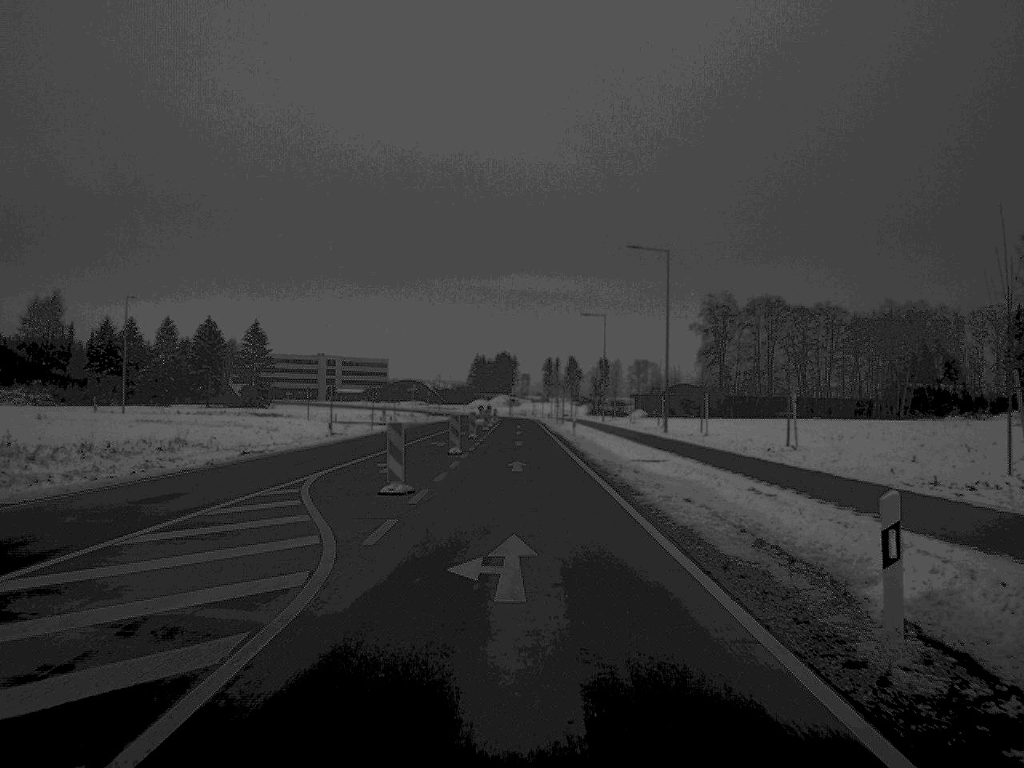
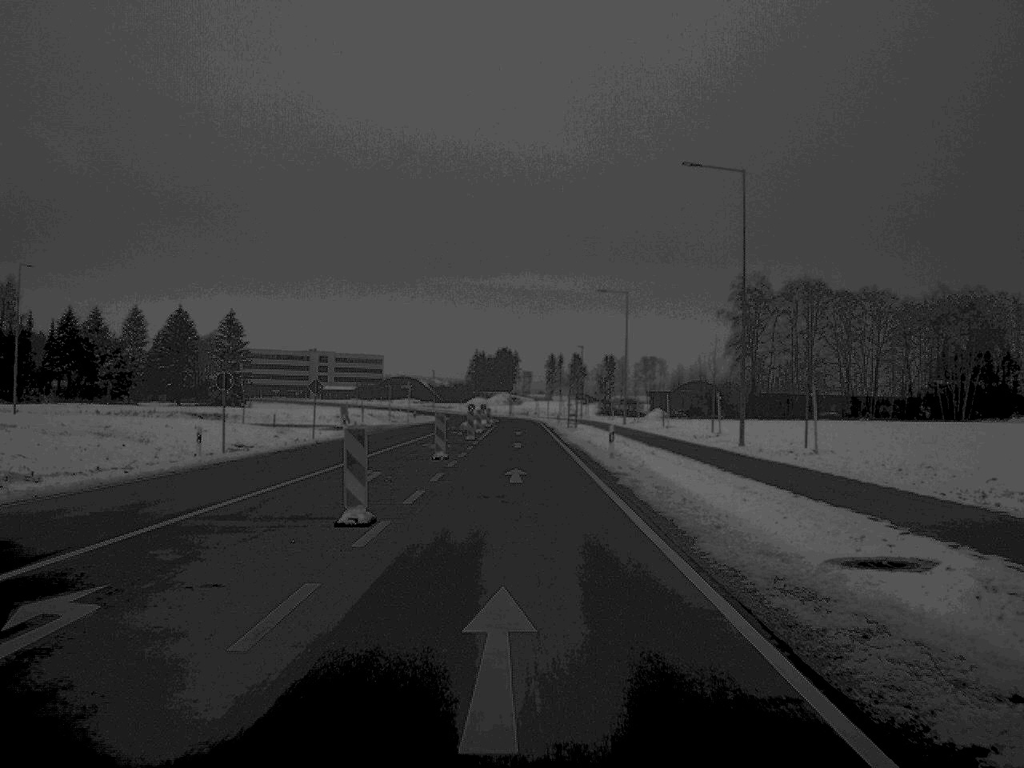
(0.0, +24.2) m; 0°
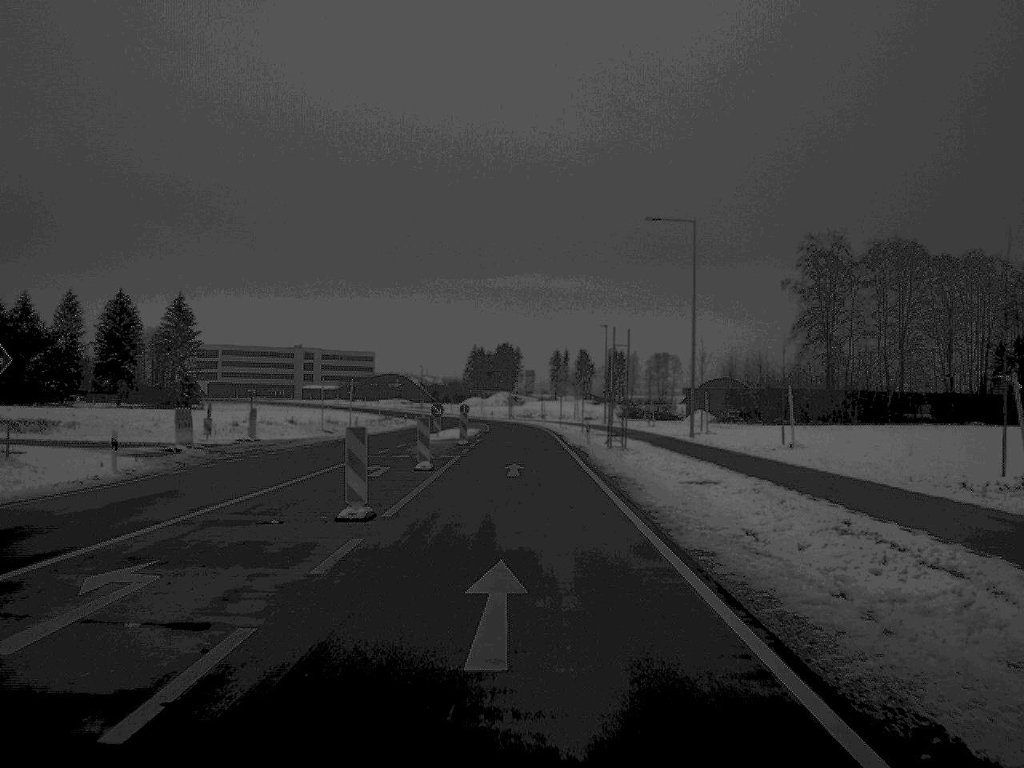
(0.0, +38.2) m; 0°
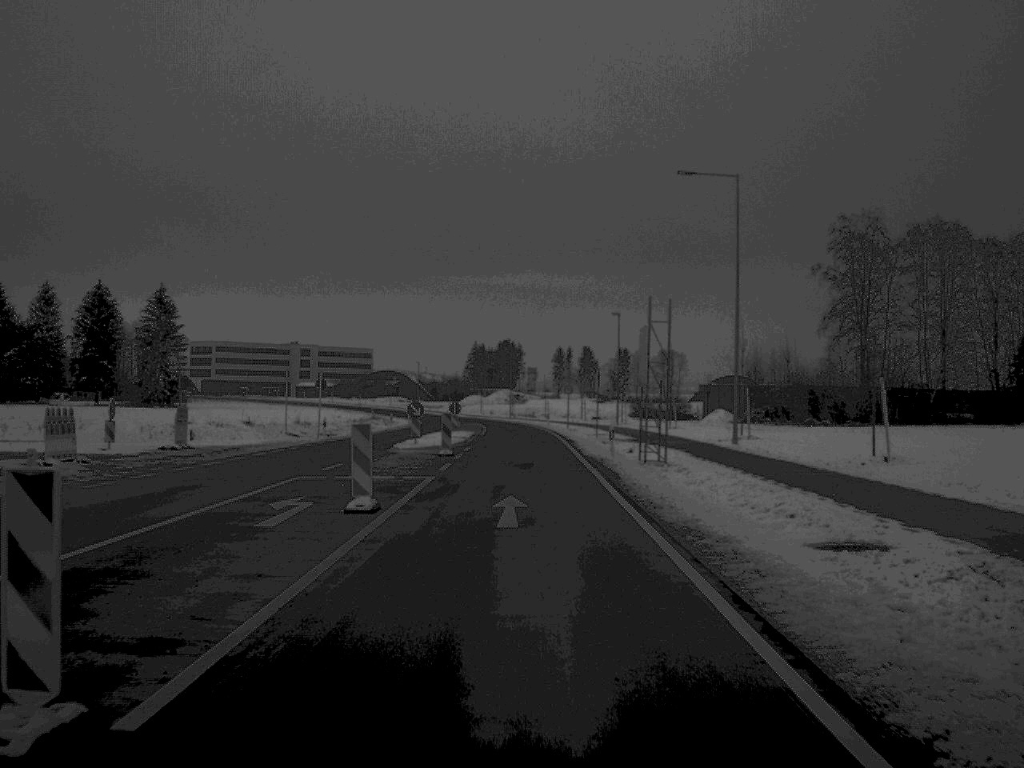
(0.0, +11.8) m; 0°
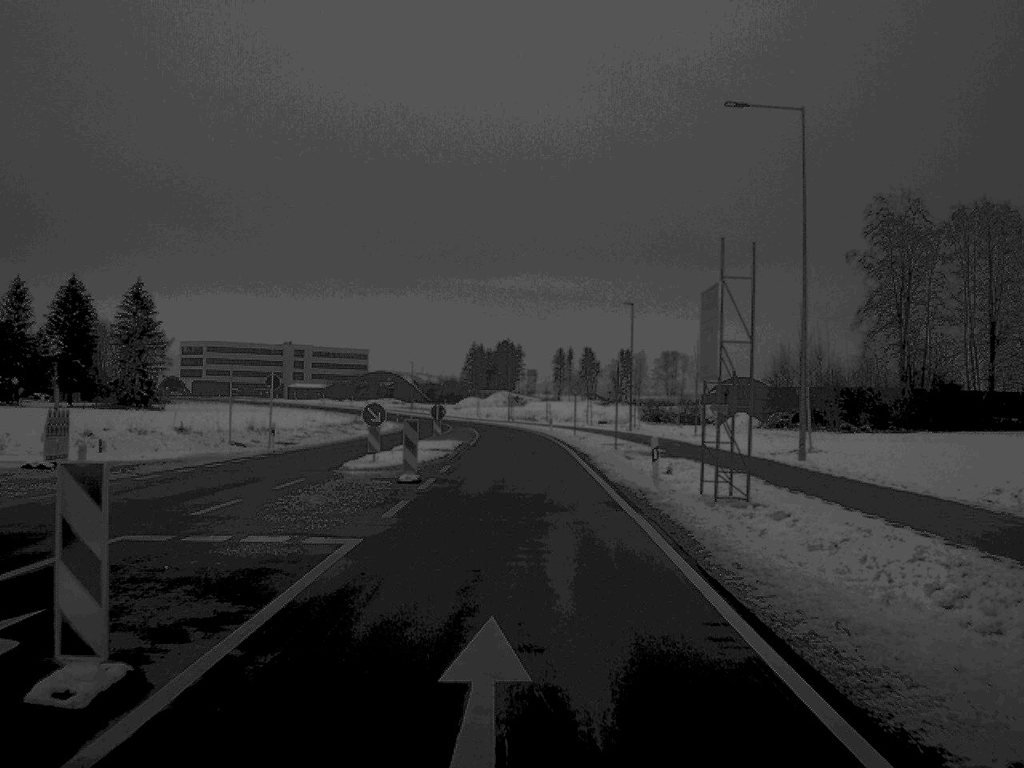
(0.0, +11.7) m; 0°
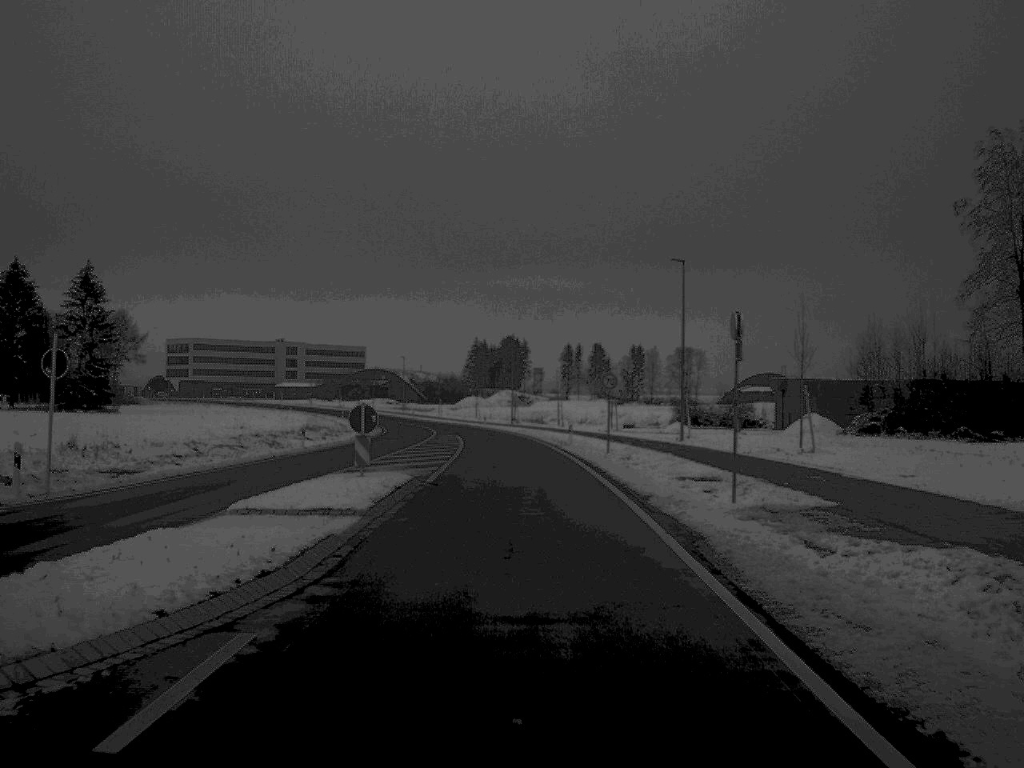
(0.0, +24.0) m; 0°
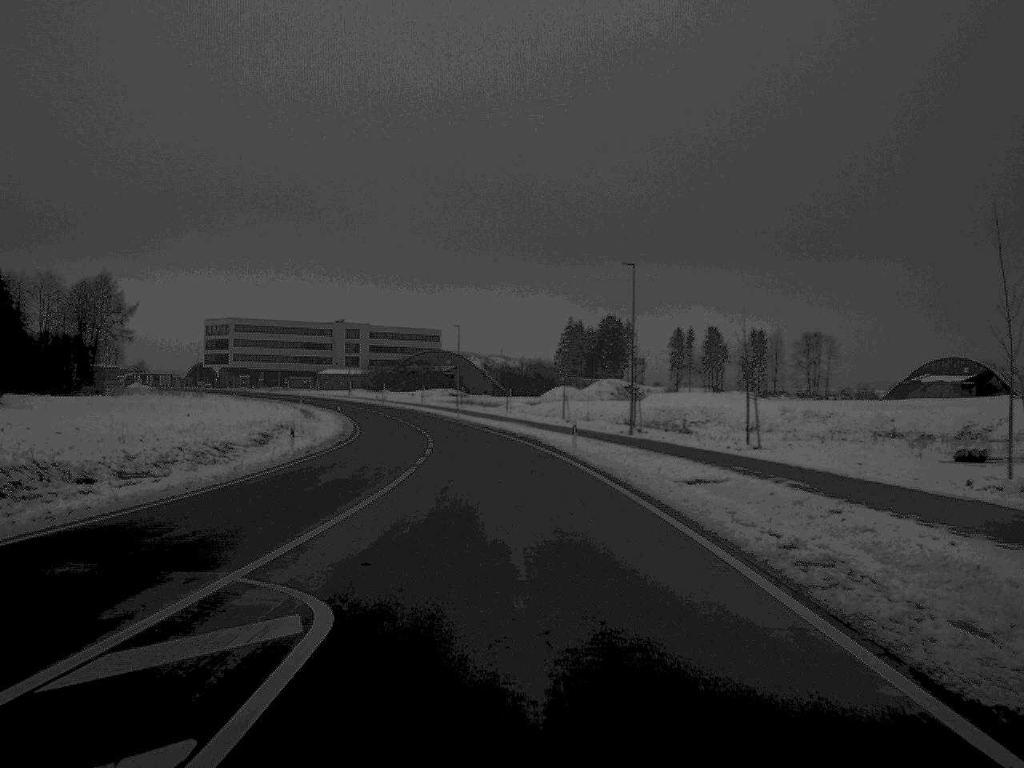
(-1.7, +61.5) m; -4°
